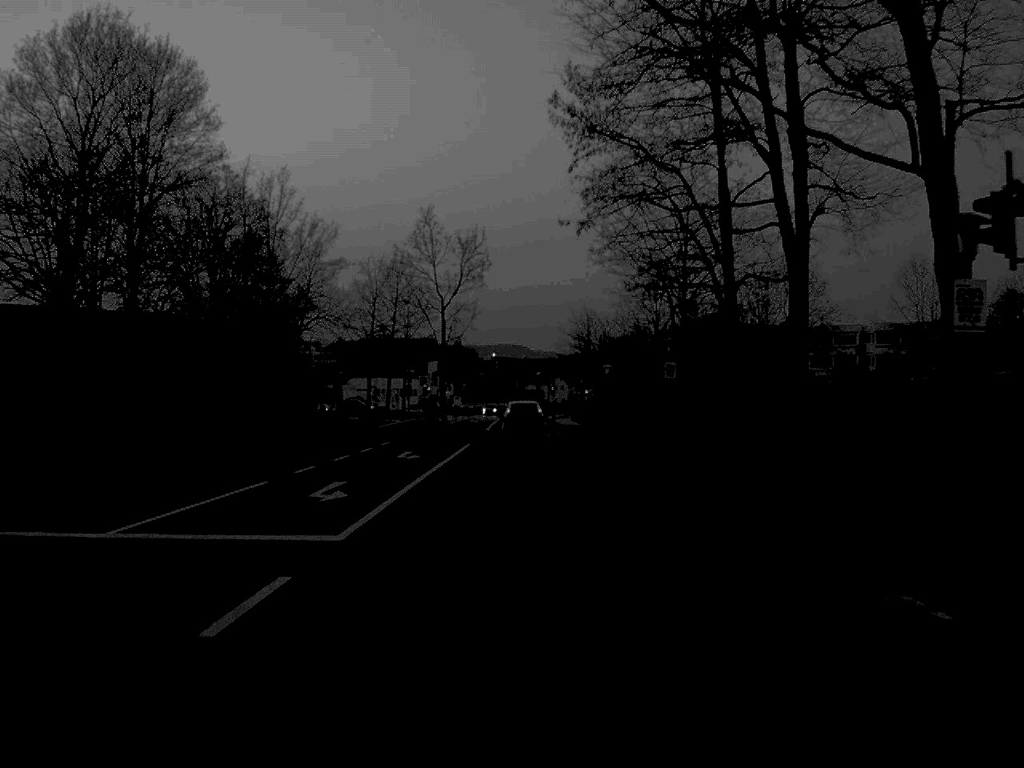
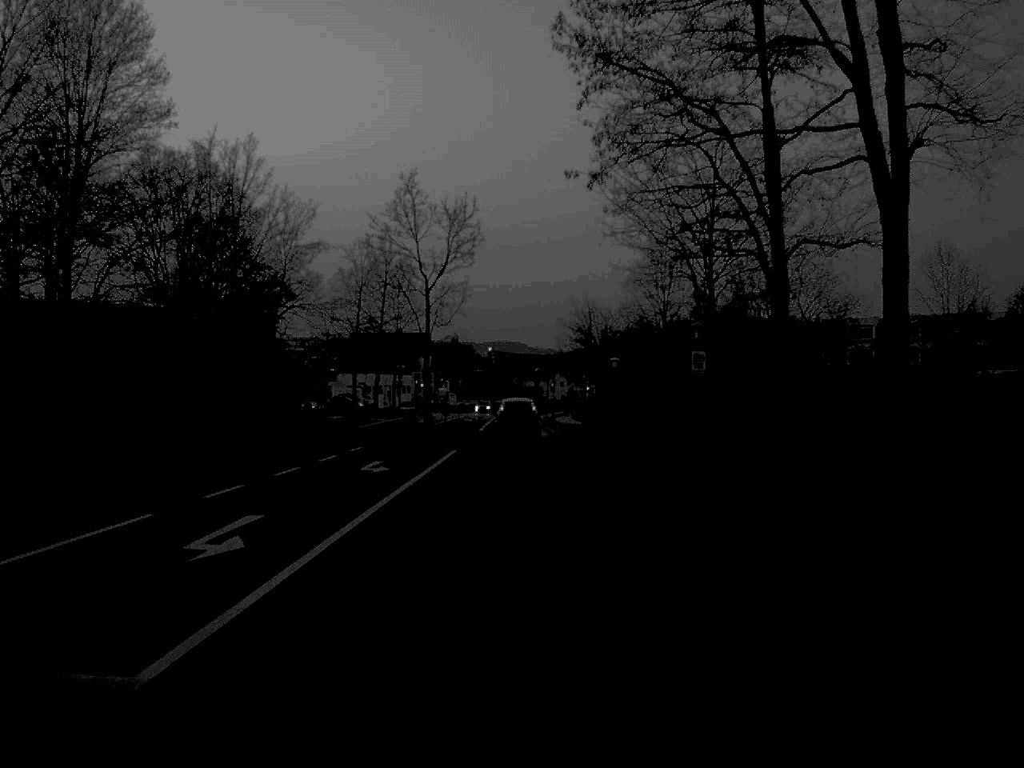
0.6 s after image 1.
(0.0, +7.7) m; 0°
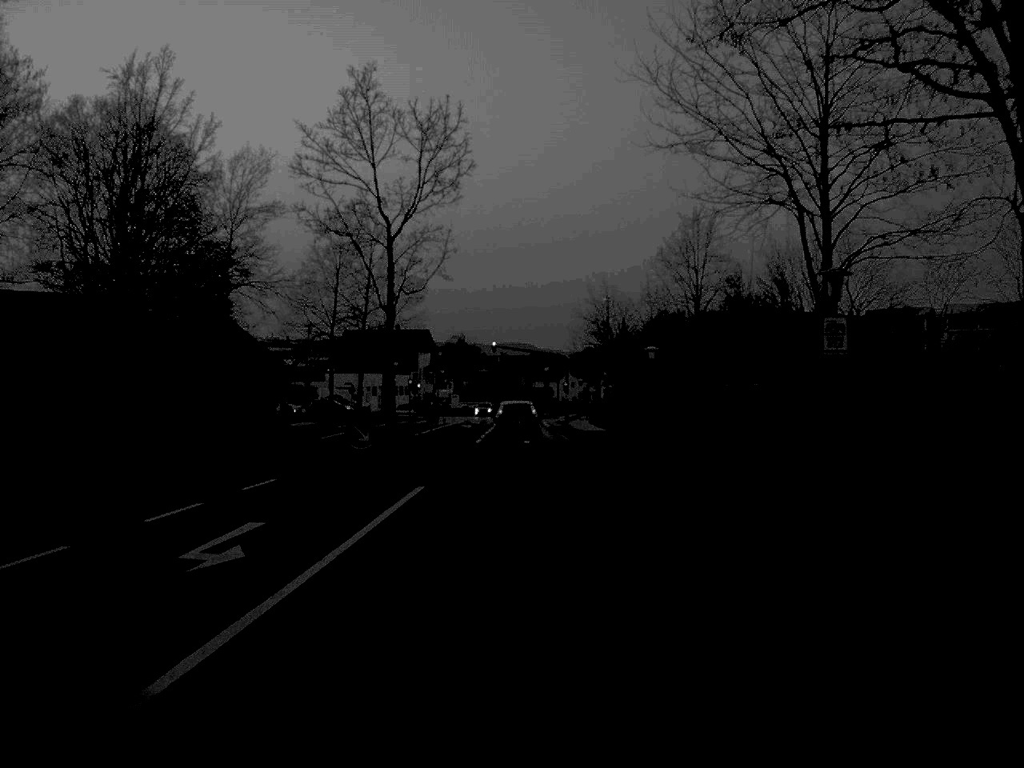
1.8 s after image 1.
(-0.1, +15.5) m; 0°
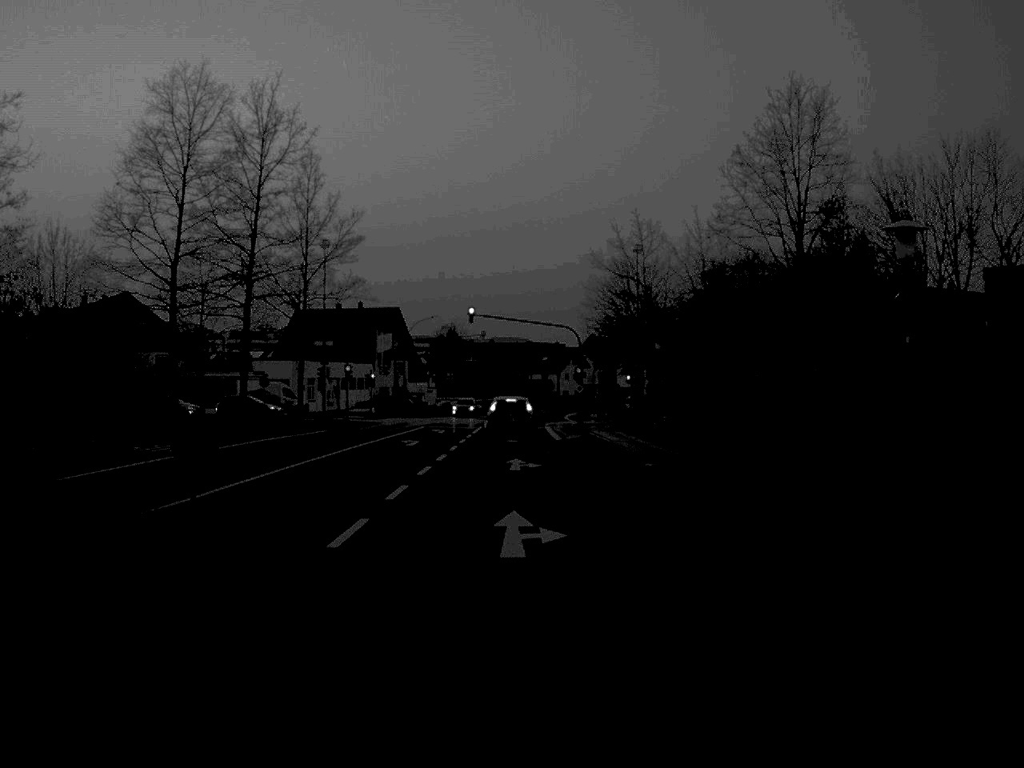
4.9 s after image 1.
(+0.2, +35.3) m; 0°
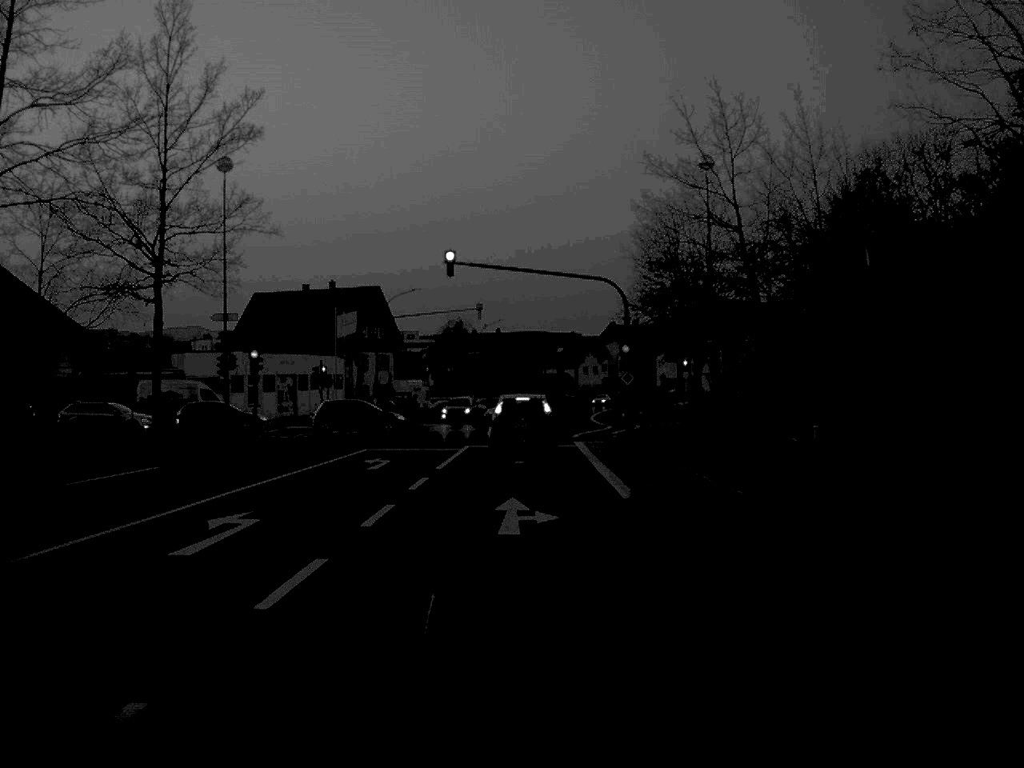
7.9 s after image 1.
(-0.1, +27.7) m; -1°
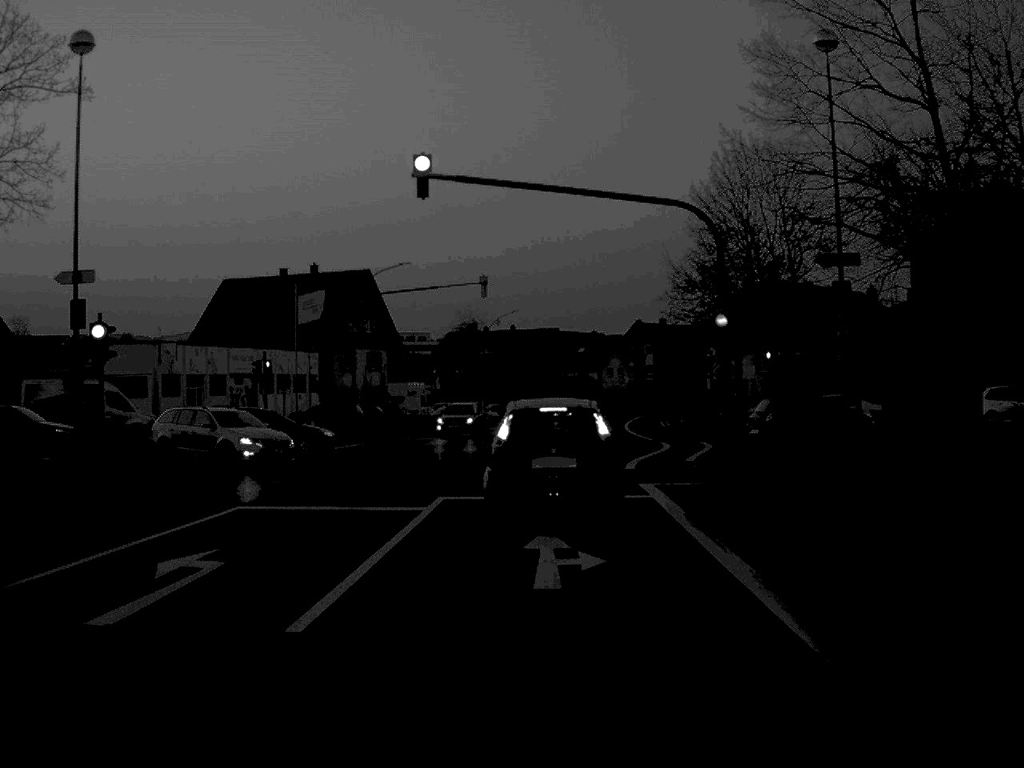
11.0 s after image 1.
(-0.2, +18.5) m; -1°
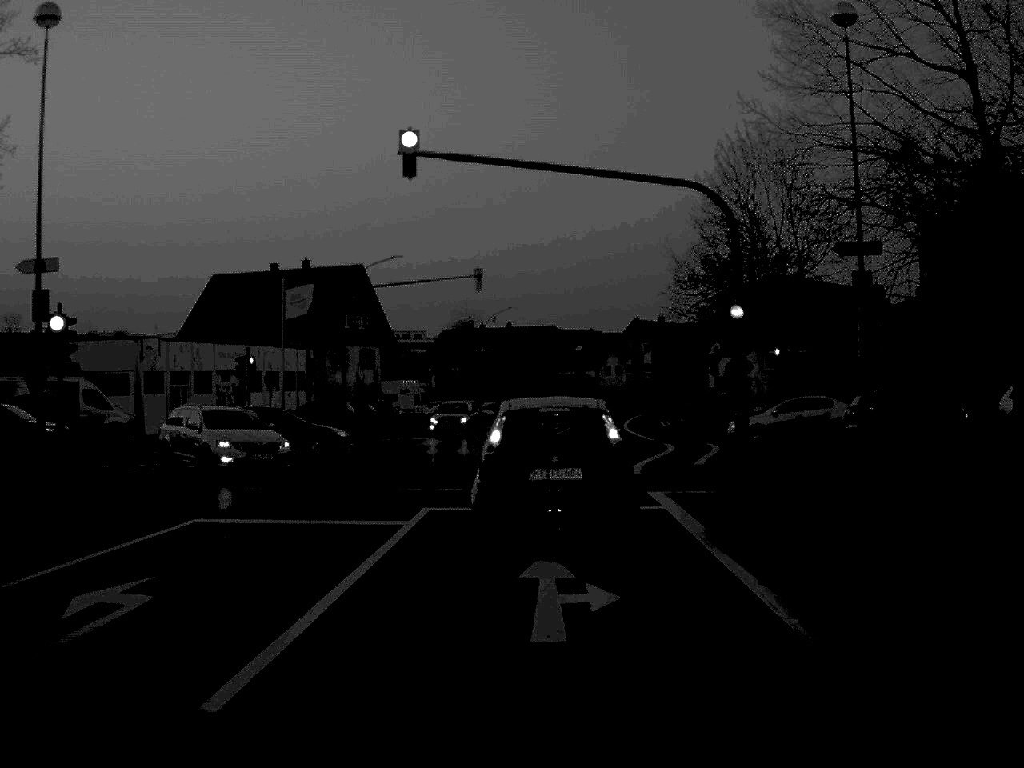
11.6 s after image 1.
(0.0, +2.3) m; 0°
